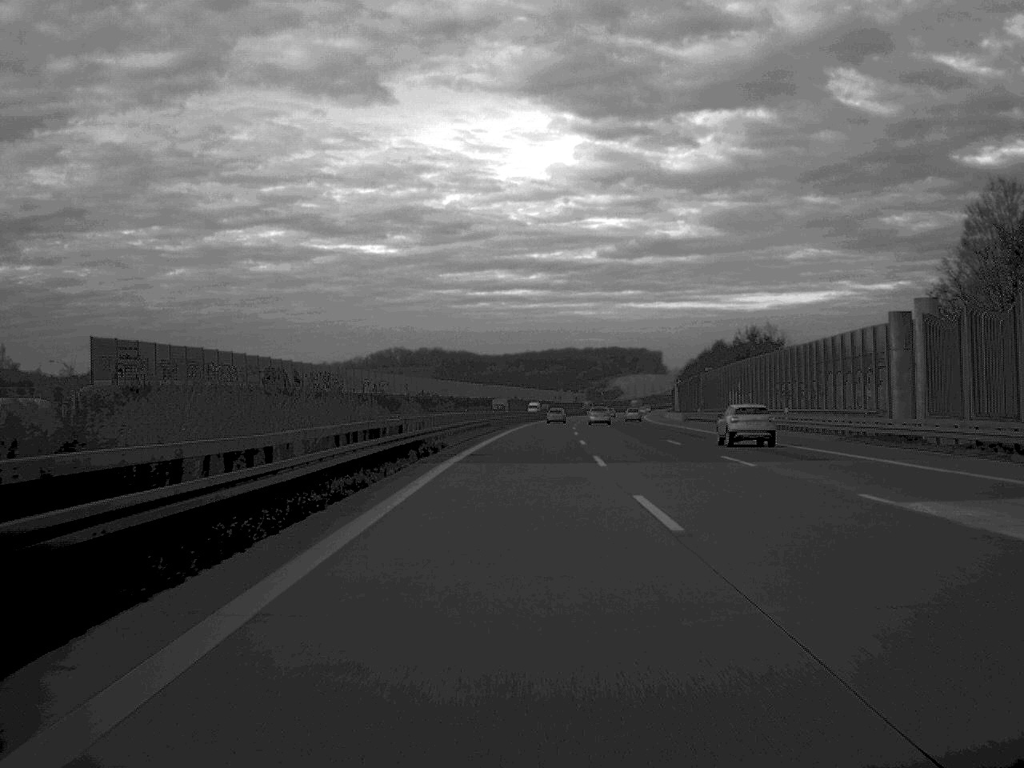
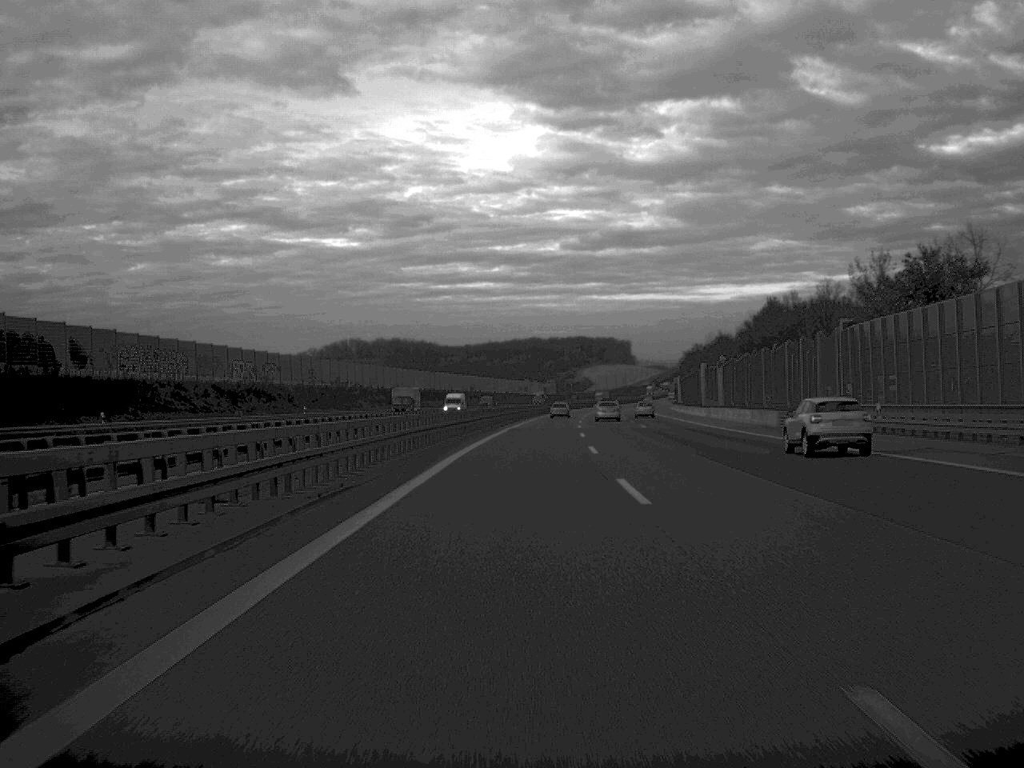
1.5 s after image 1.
(+0.9, +66.6) m; +2°
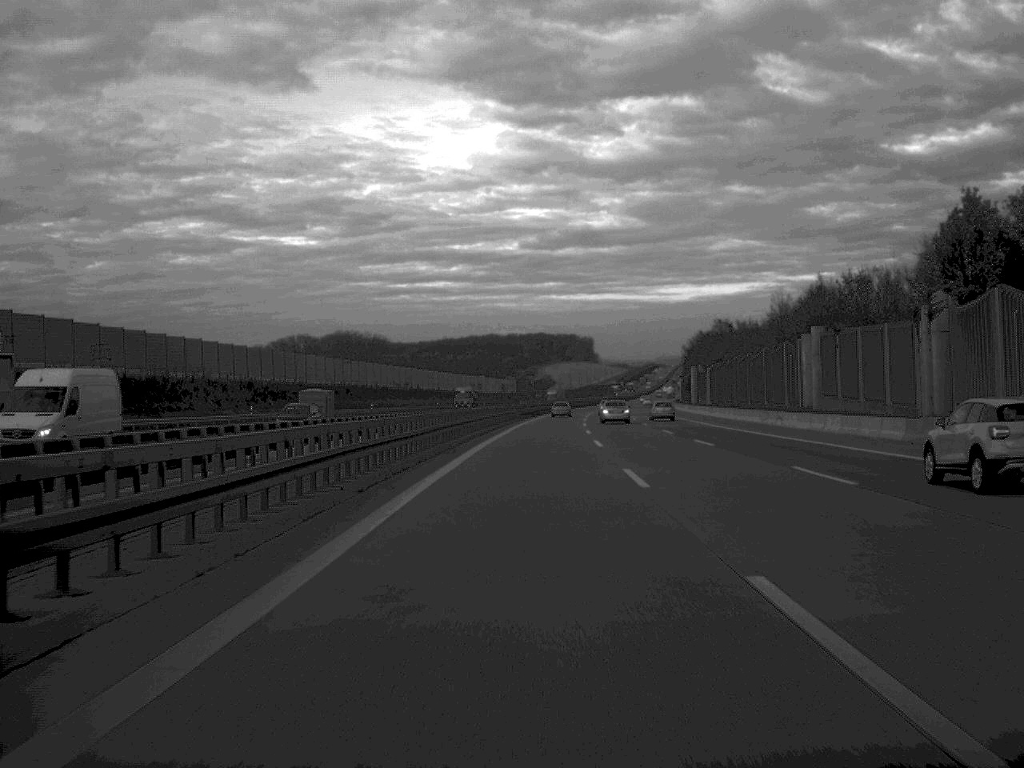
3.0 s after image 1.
(+1.0, +68.1) m; +2°
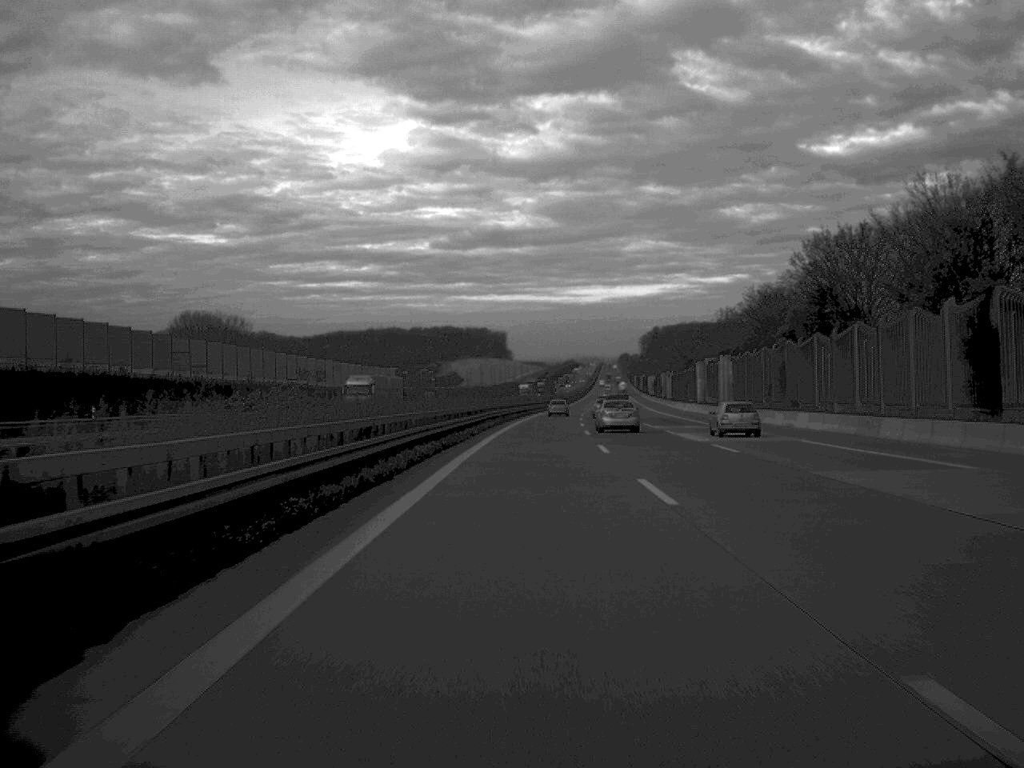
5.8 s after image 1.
(+4.4, +130.1) m; +4°
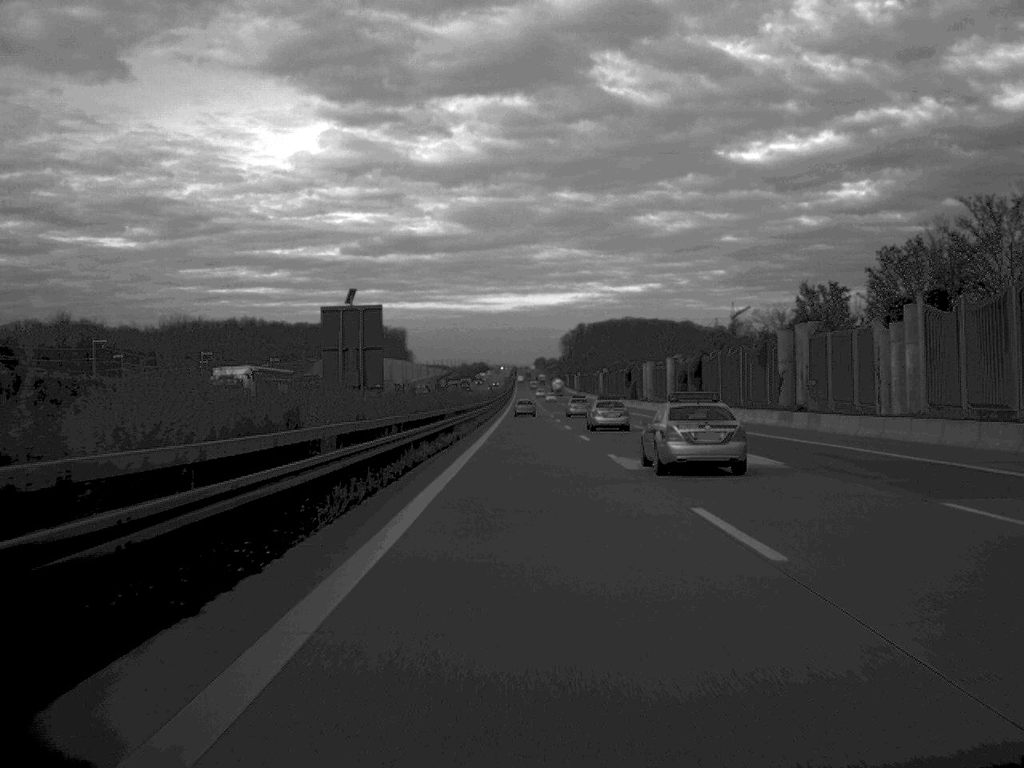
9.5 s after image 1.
(+6.1, +166.4) m; +4°
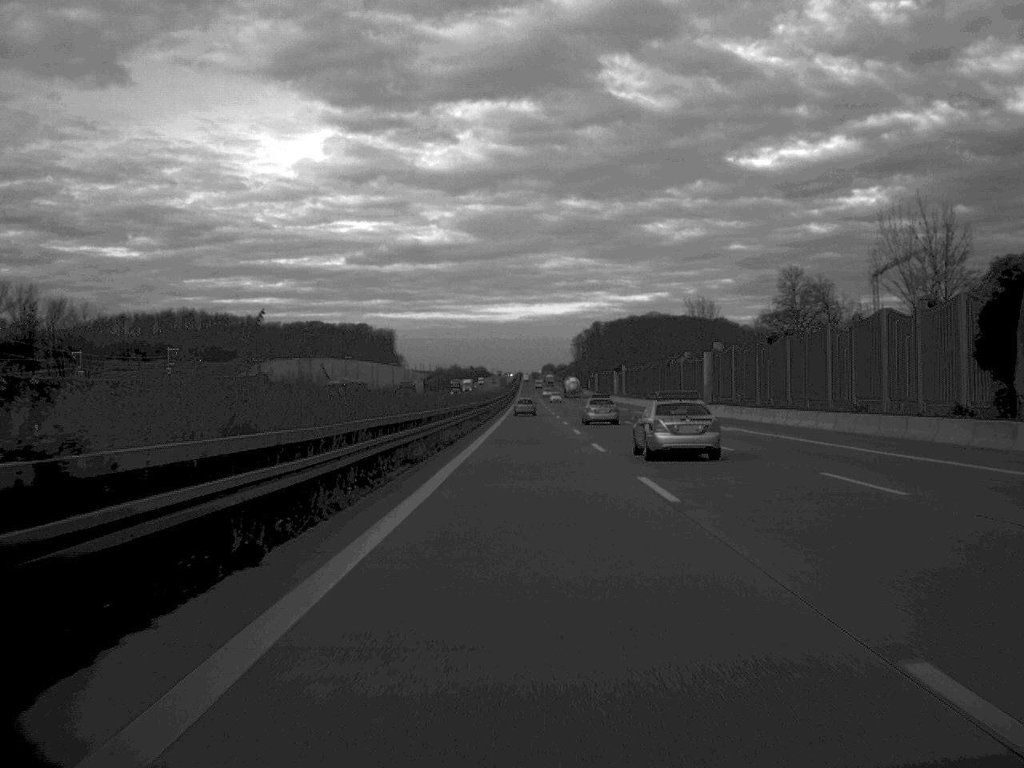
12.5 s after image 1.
(-0.3, +134.5) m; 0°
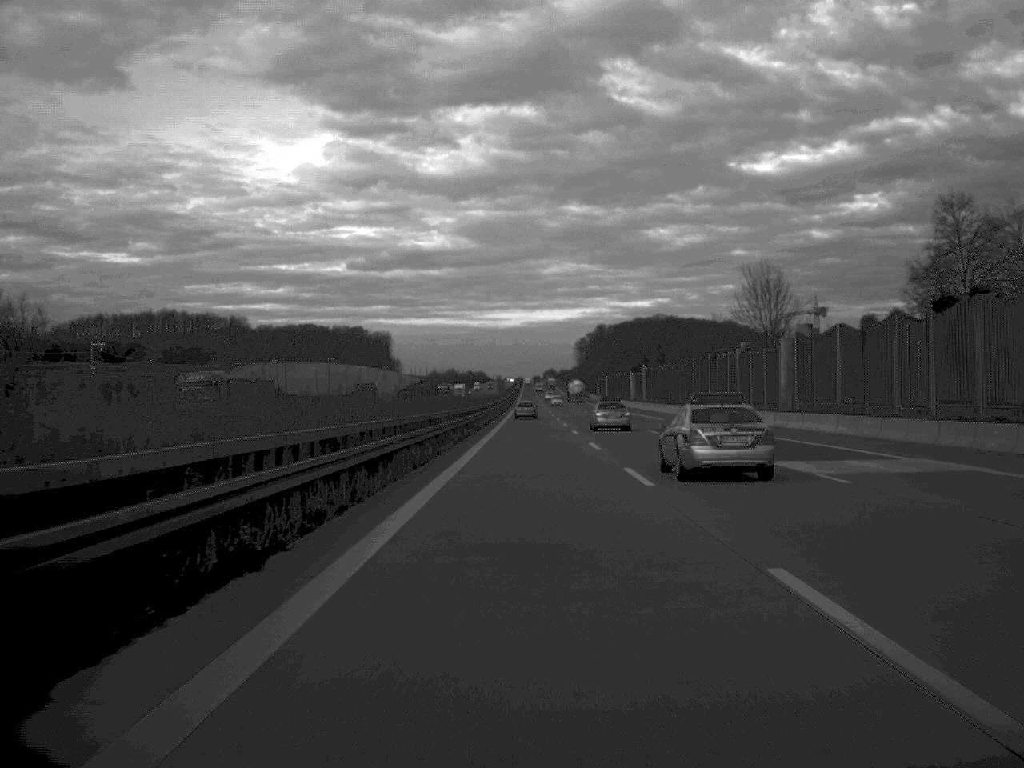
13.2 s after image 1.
(0.0, +31.7) m; 0°
